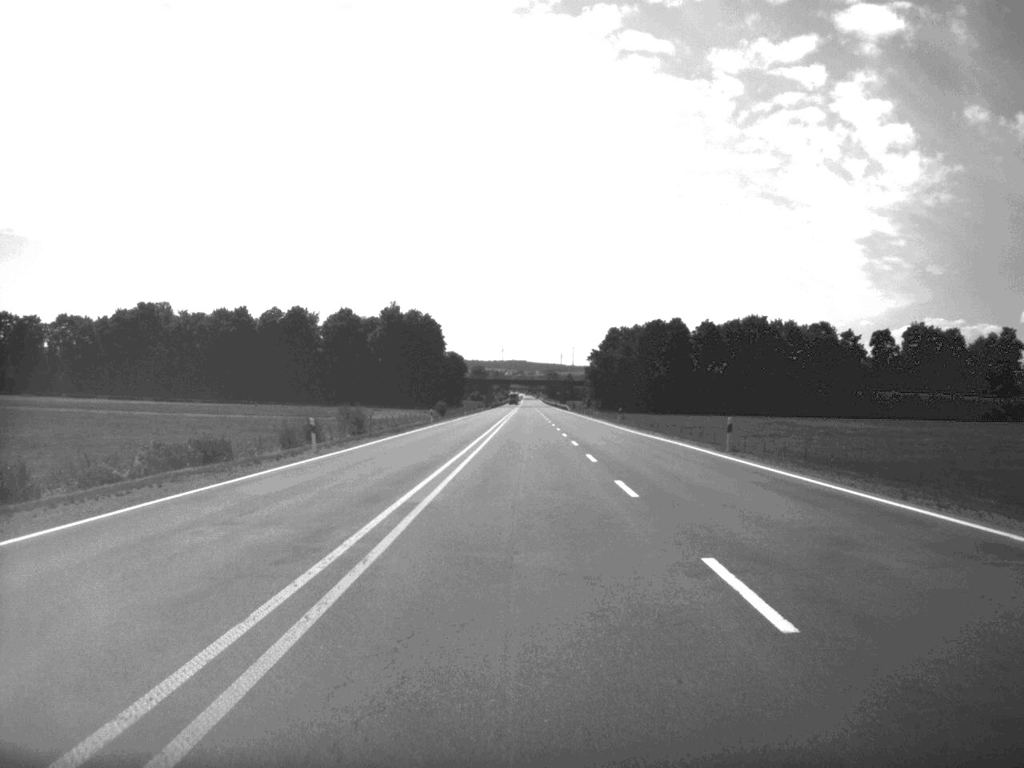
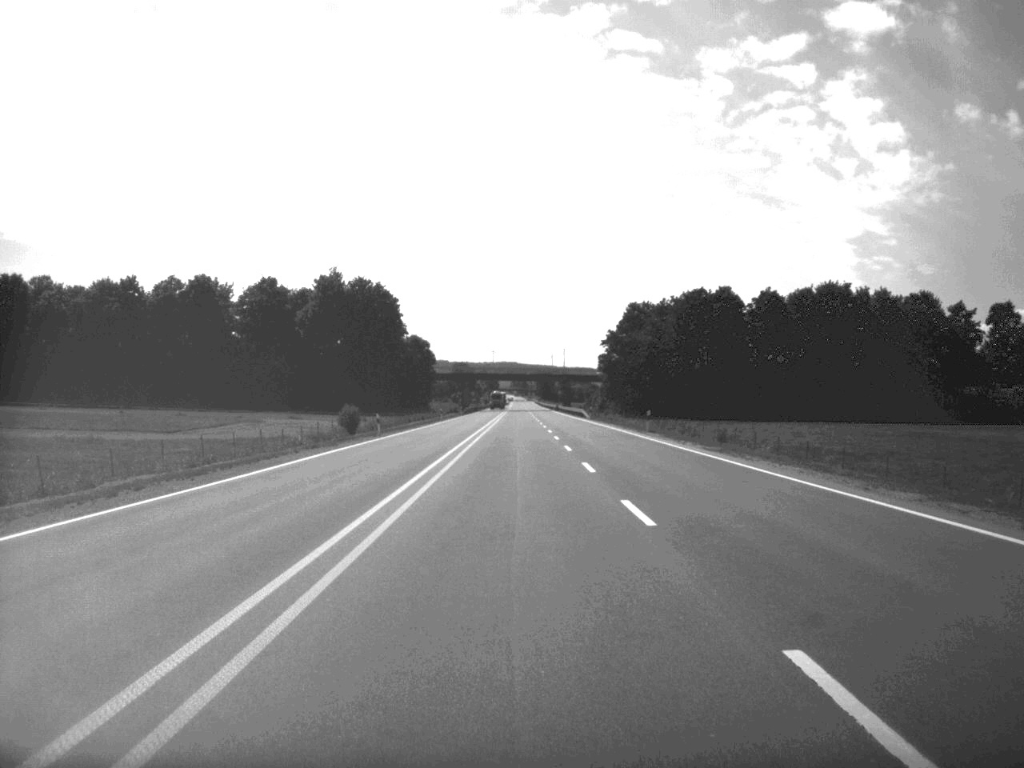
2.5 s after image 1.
(0.0, +76.5) m; 0°
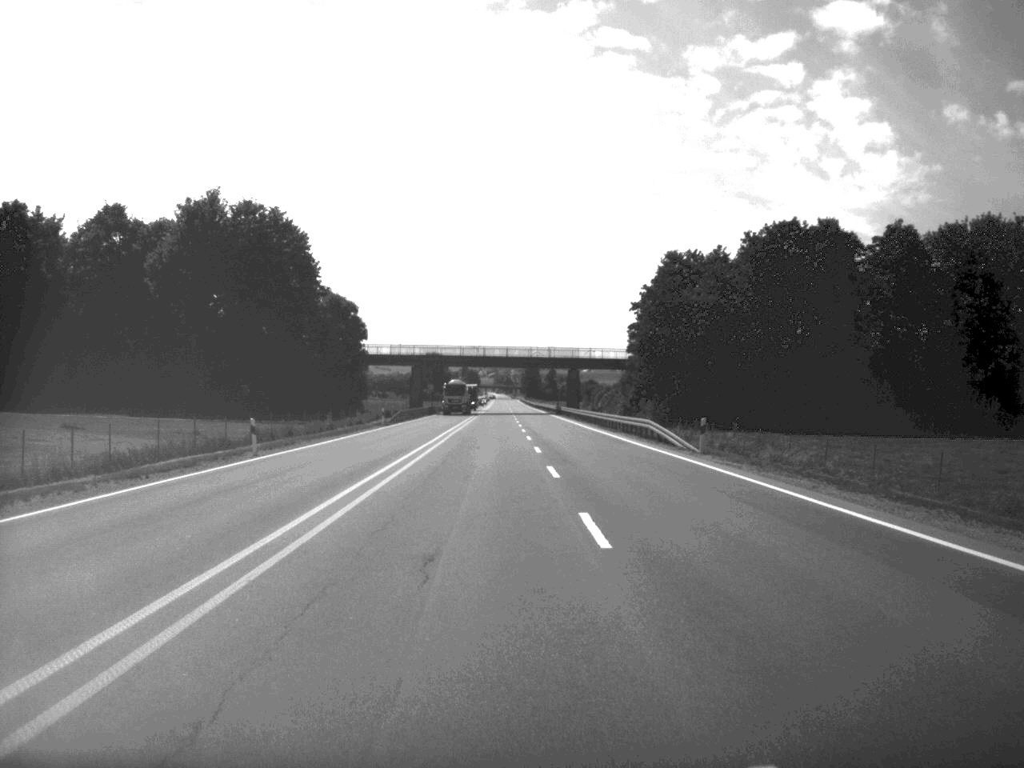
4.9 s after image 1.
(0.0, +74.0) m; +1°
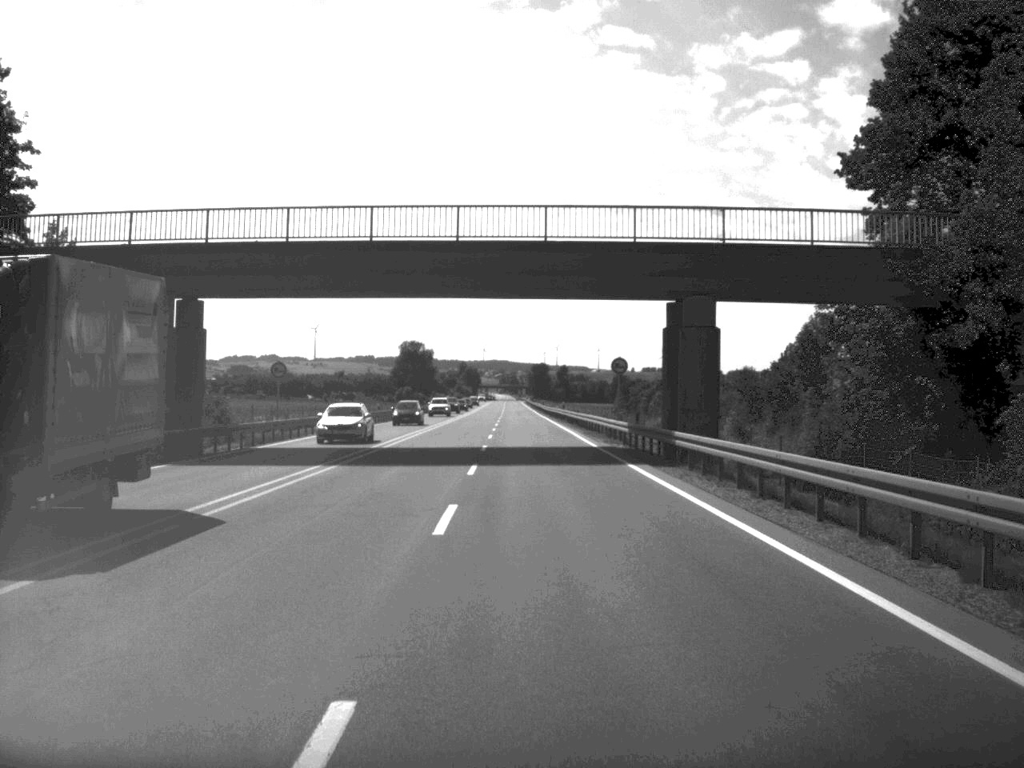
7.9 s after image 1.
(-0.1, +94.4) m; -1°
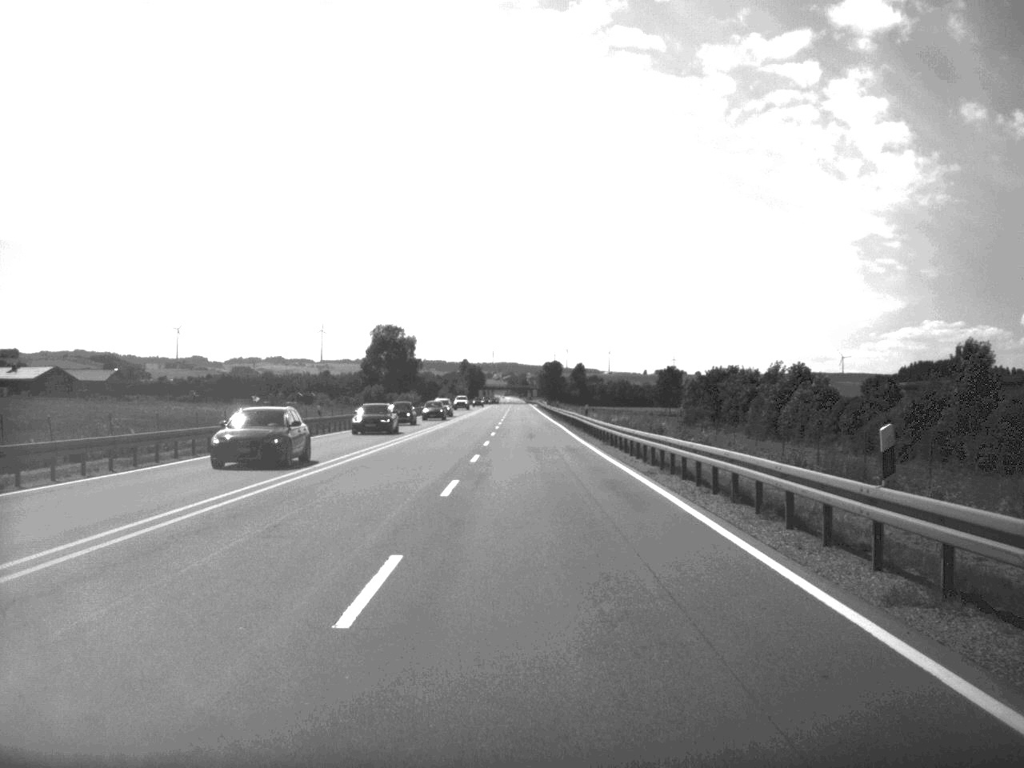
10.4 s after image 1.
(-0.6, +77.5) m; -1°
